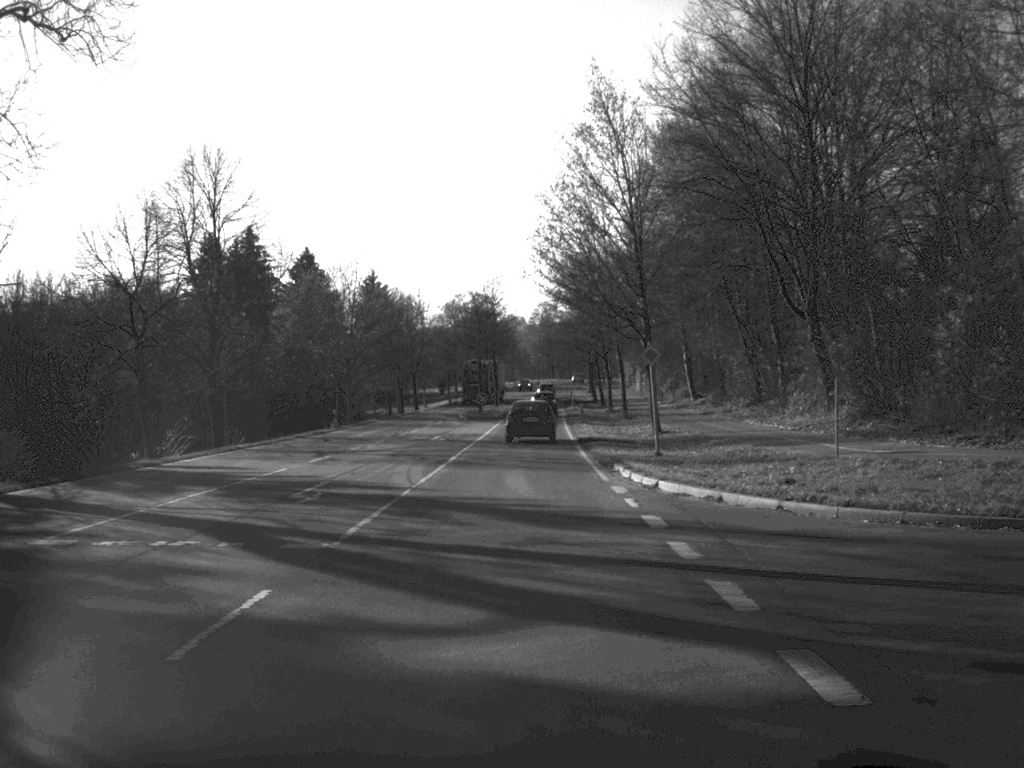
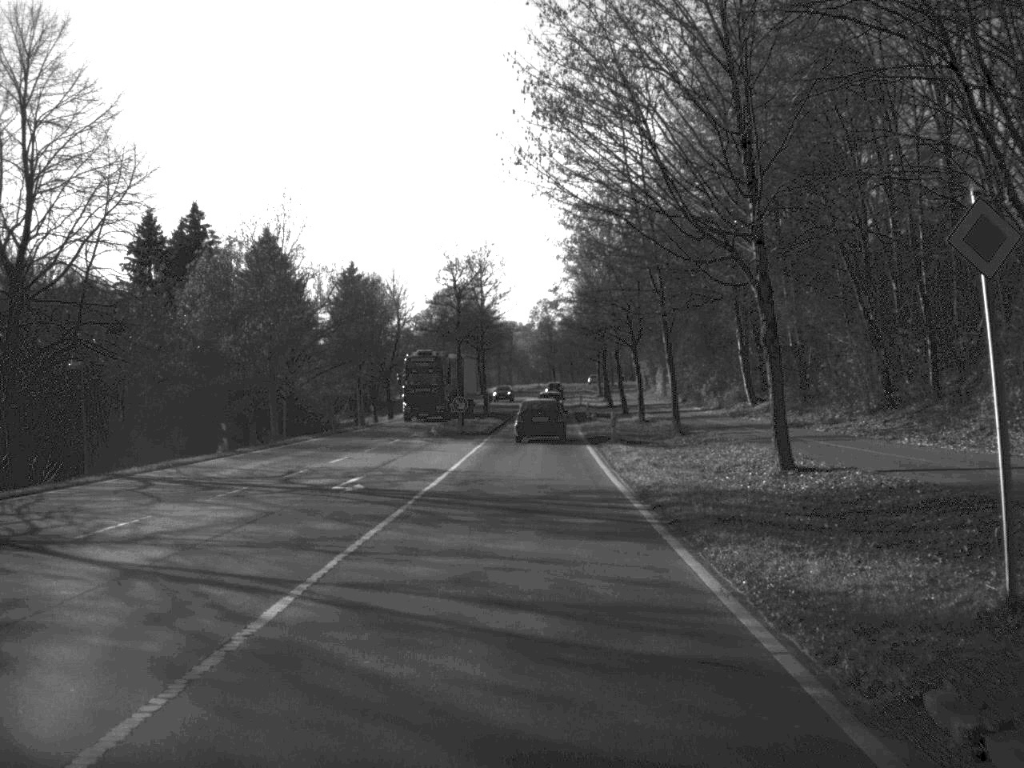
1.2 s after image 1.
(0.0, +23.3) m; 0°
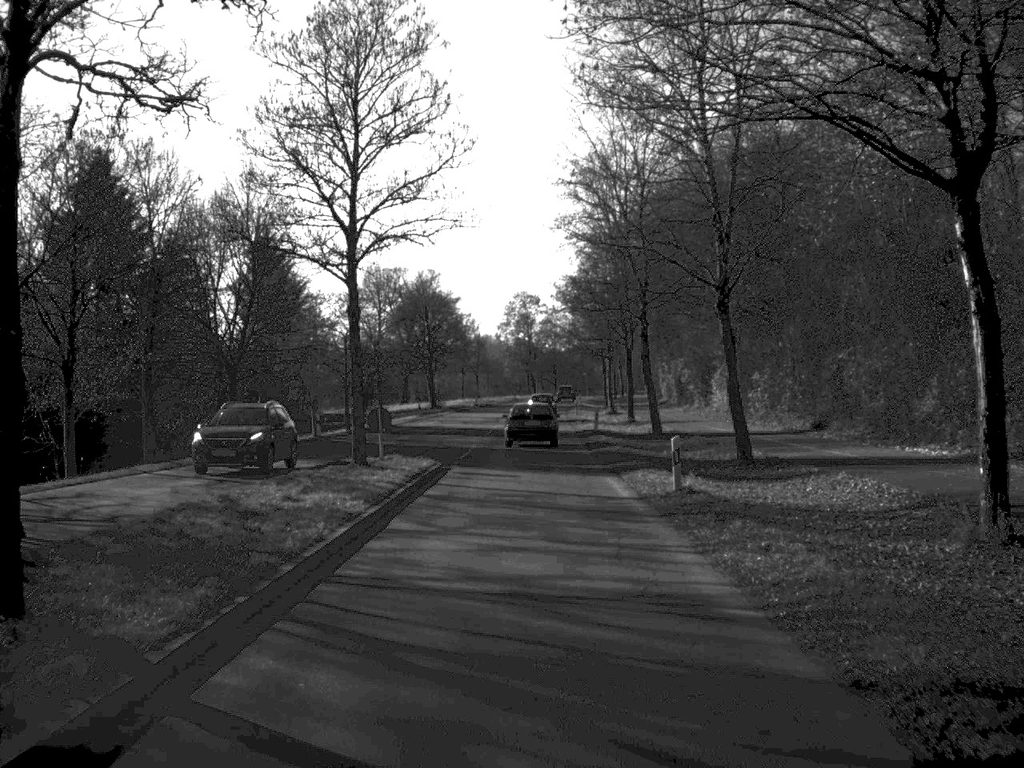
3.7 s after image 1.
(+0.5, +48.4) m; +1°
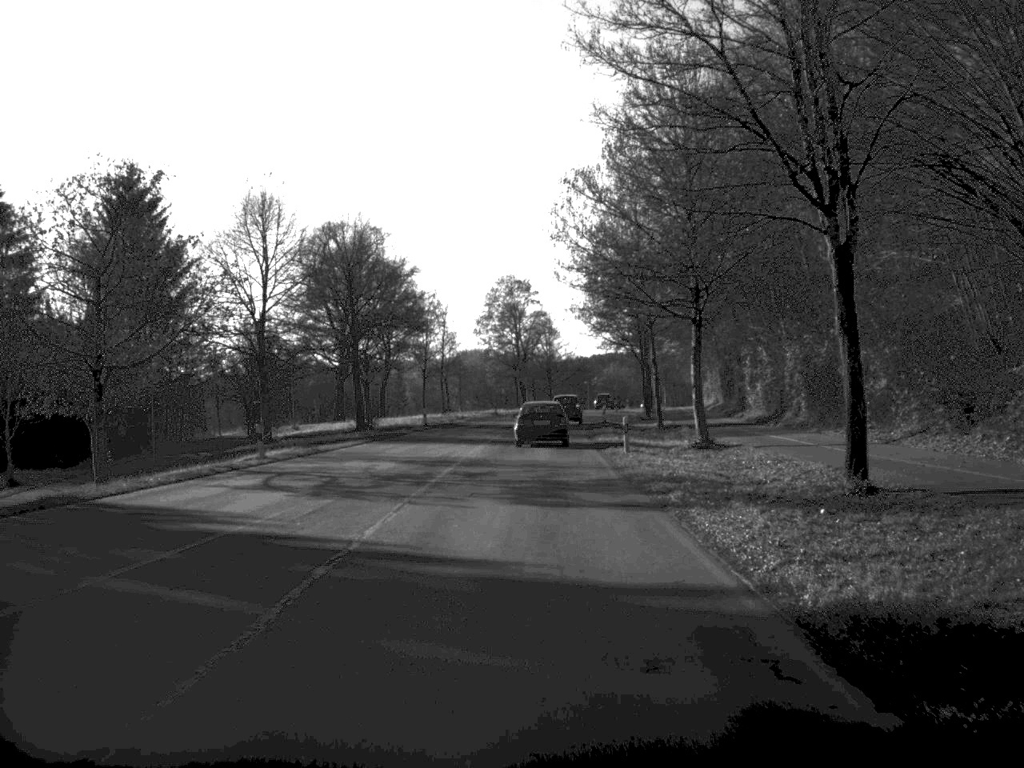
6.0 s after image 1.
(+0.2, +46.1) m; 0°
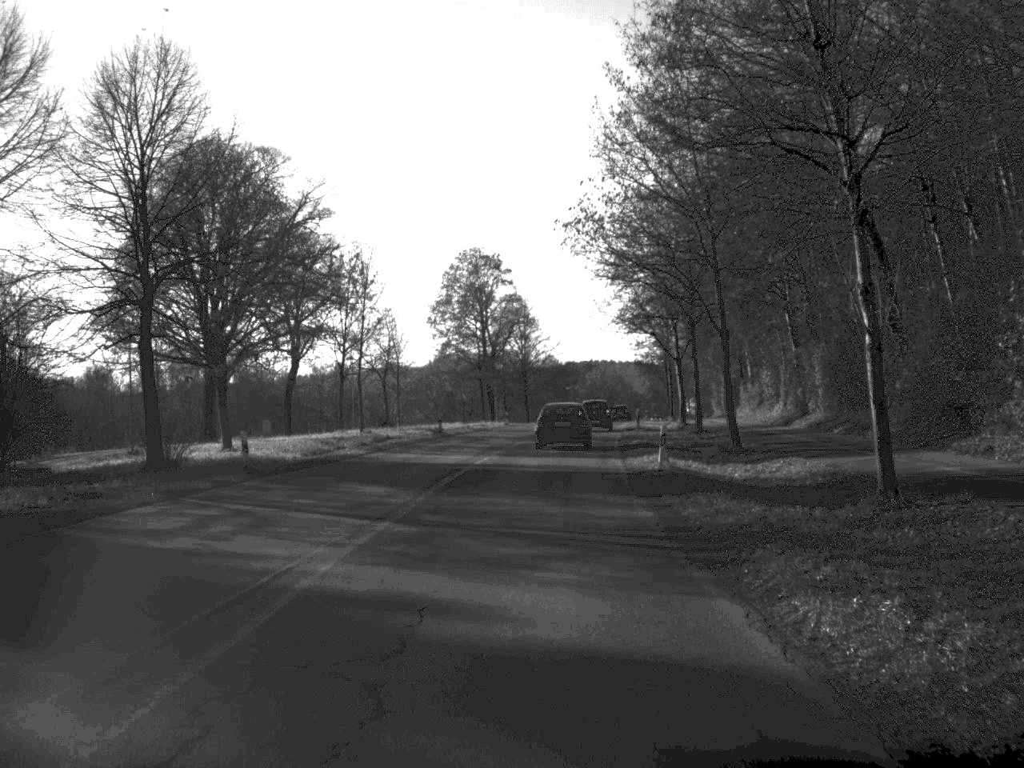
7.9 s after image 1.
(+0.4, +36.5) m; +1°
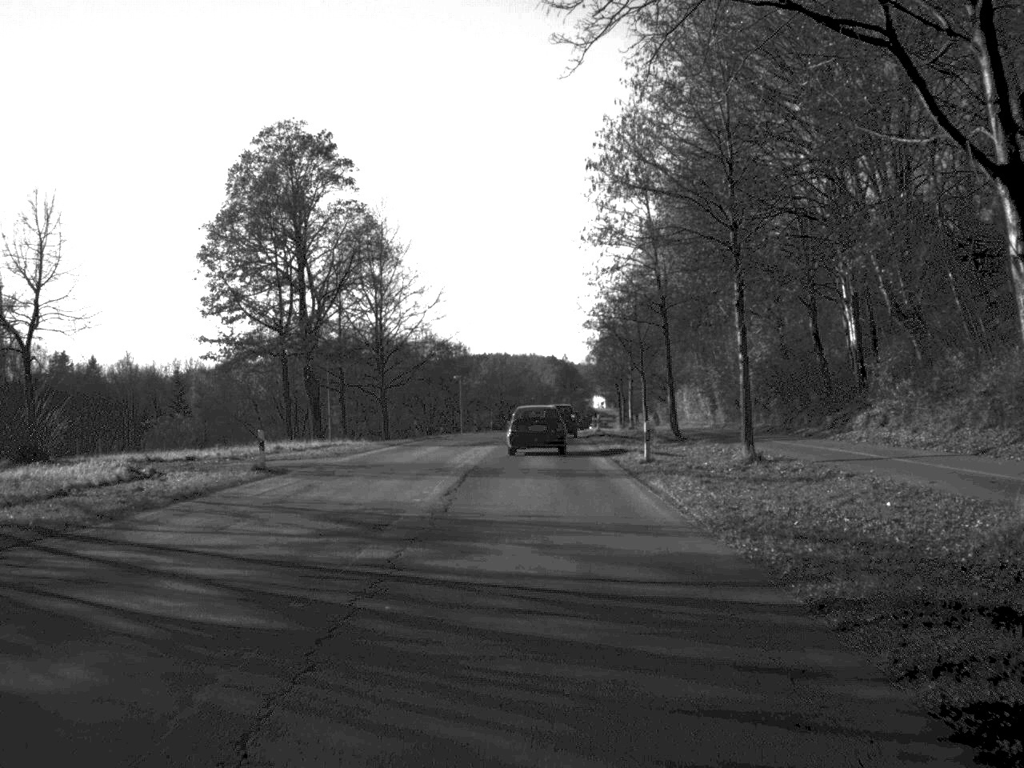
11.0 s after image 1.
(+2.2, +56.3) m; +5°
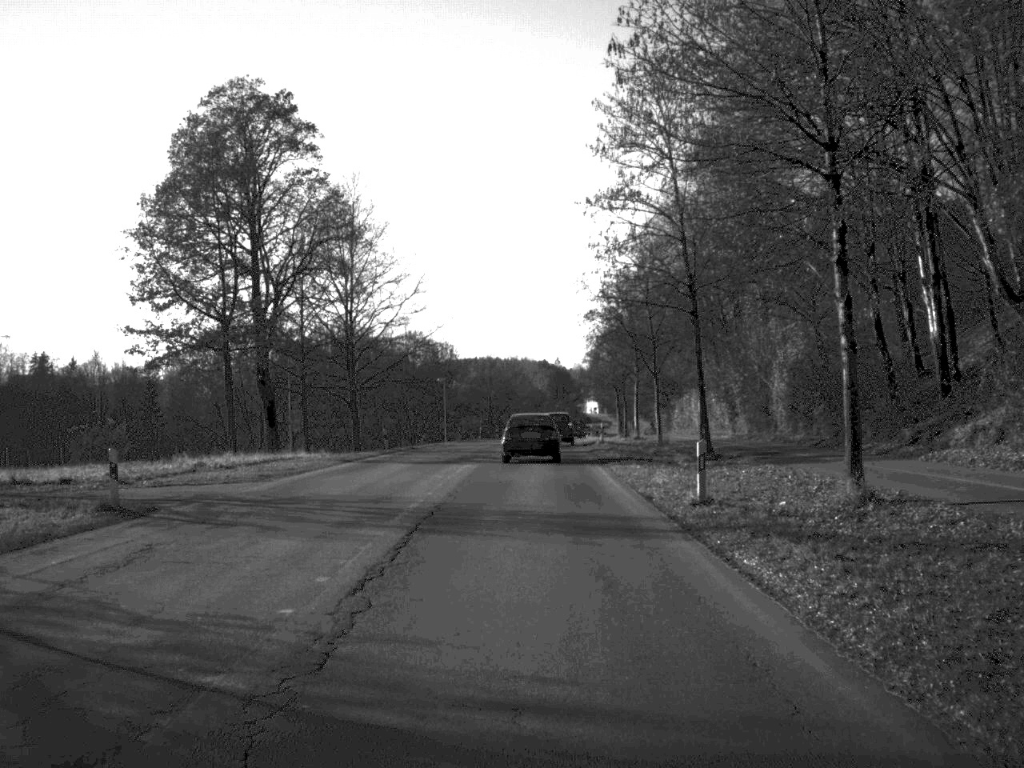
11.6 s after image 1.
(0.0, +10.2) m; 0°
